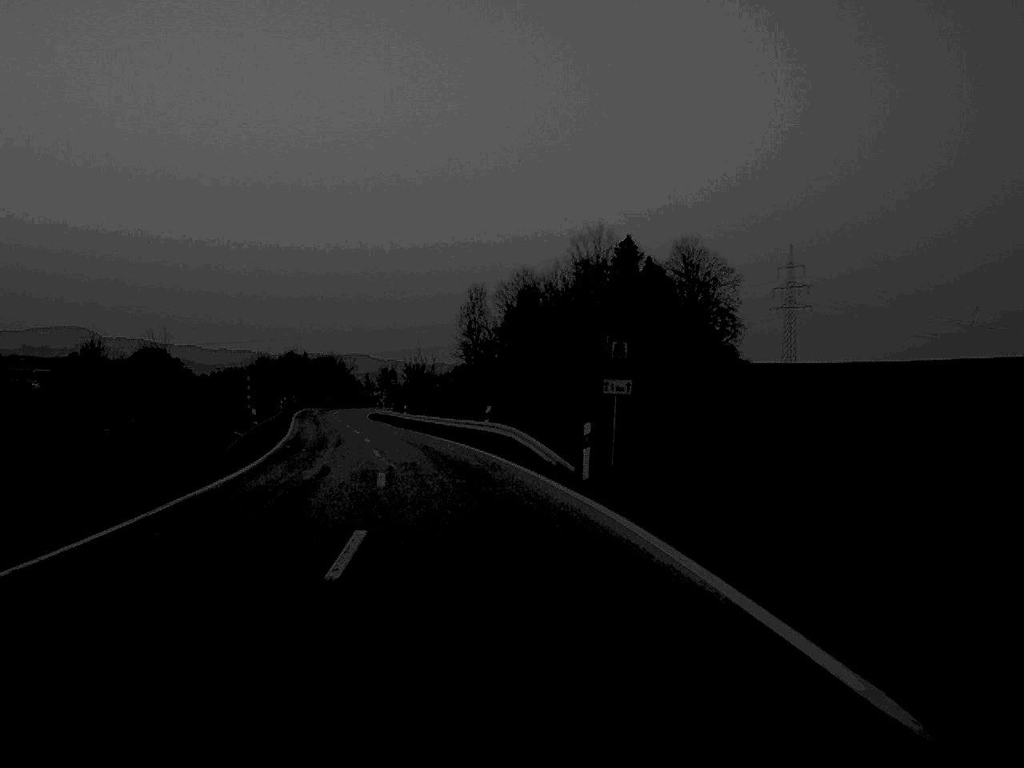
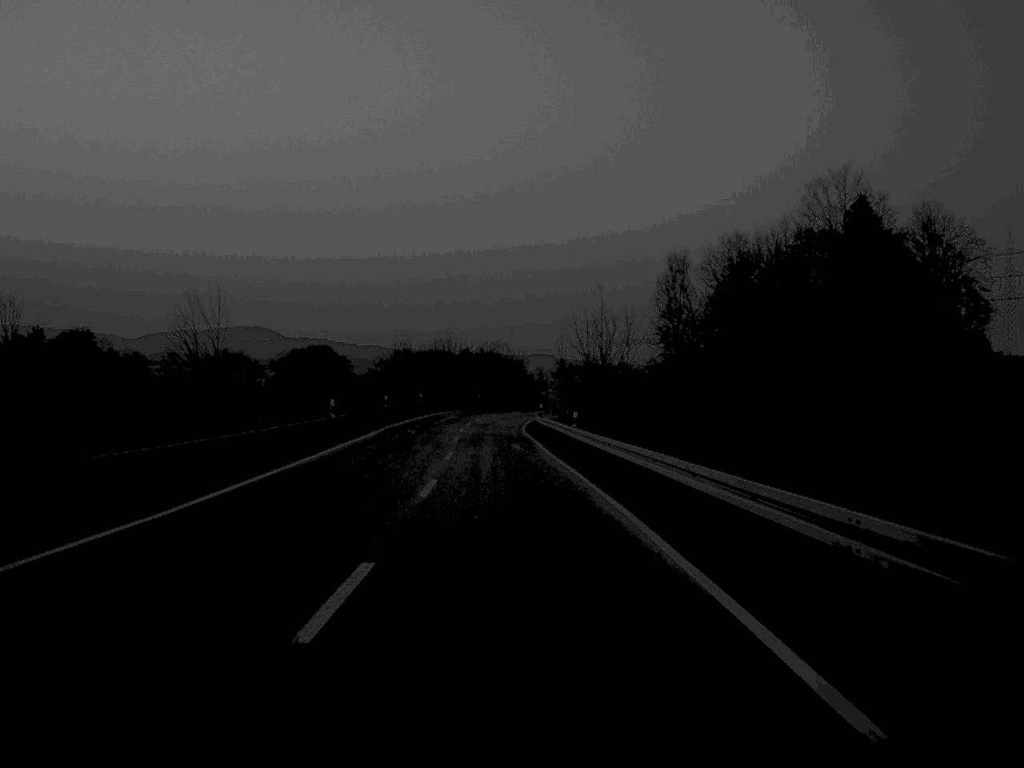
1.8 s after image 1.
(-3.0, +38.7) m; -8°
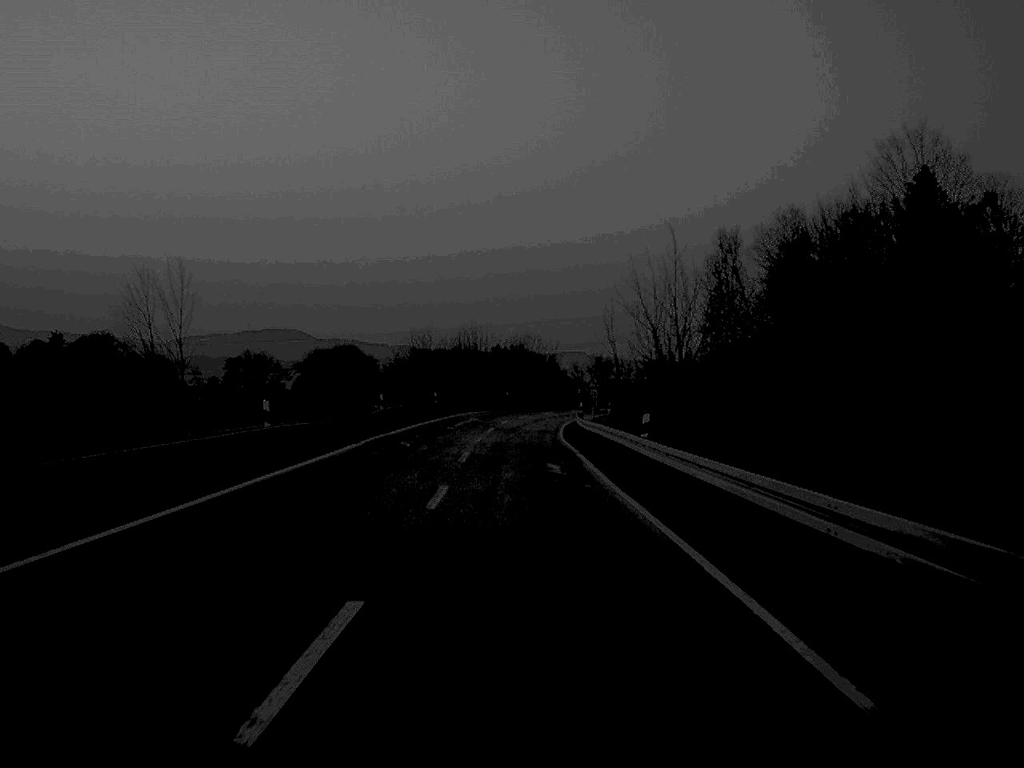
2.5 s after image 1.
(-0.2, +14.7) m; -1°
